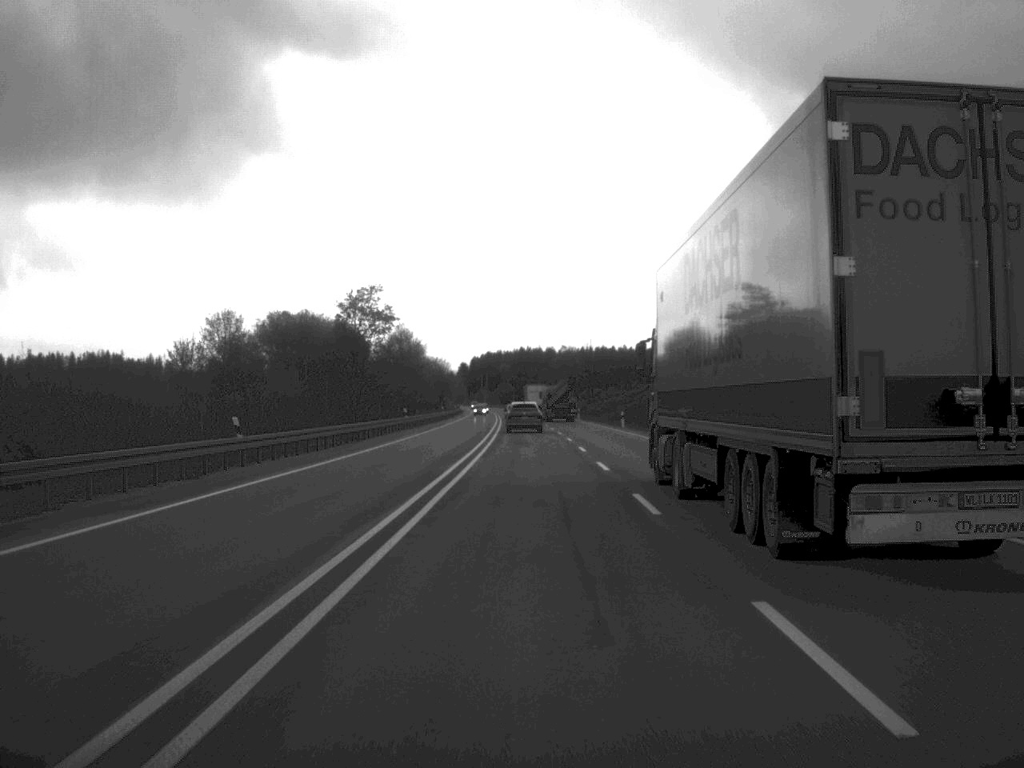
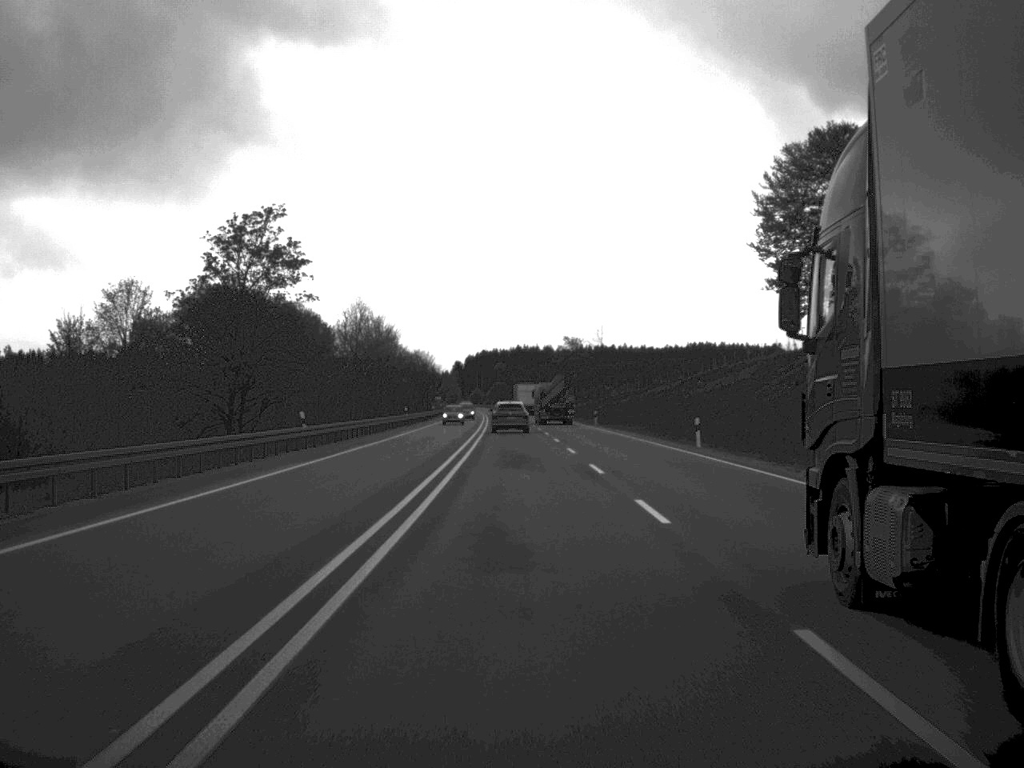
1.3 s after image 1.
(0.0, +36.9) m; 0°
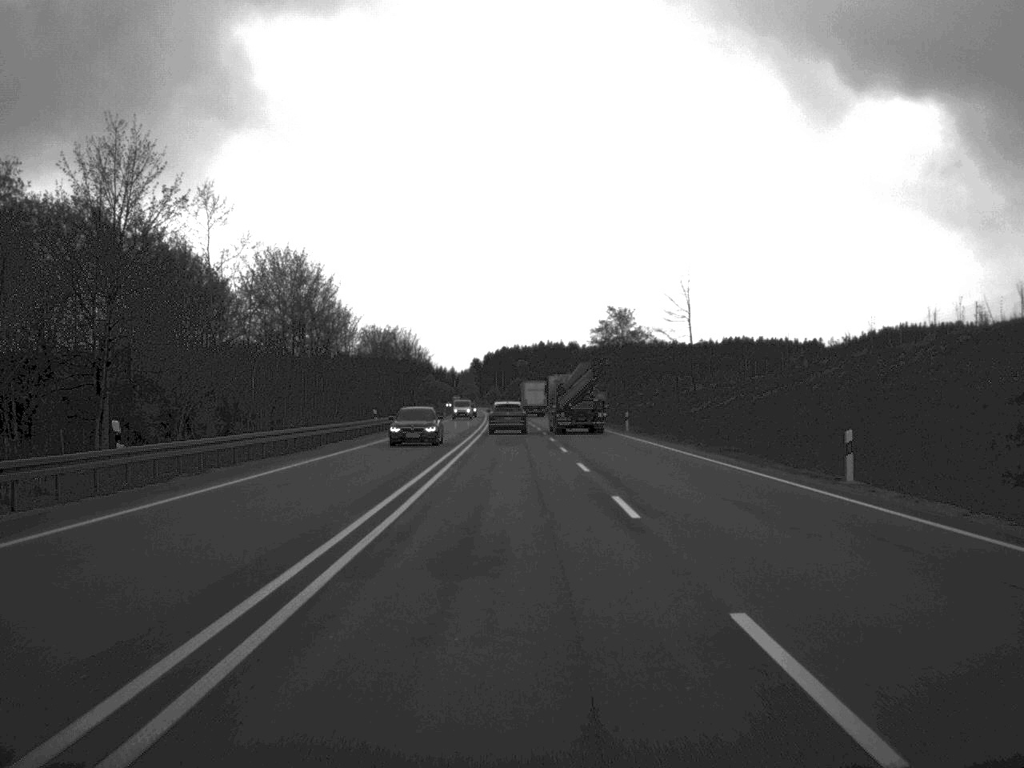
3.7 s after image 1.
(-0.7, +70.4) m; -1°
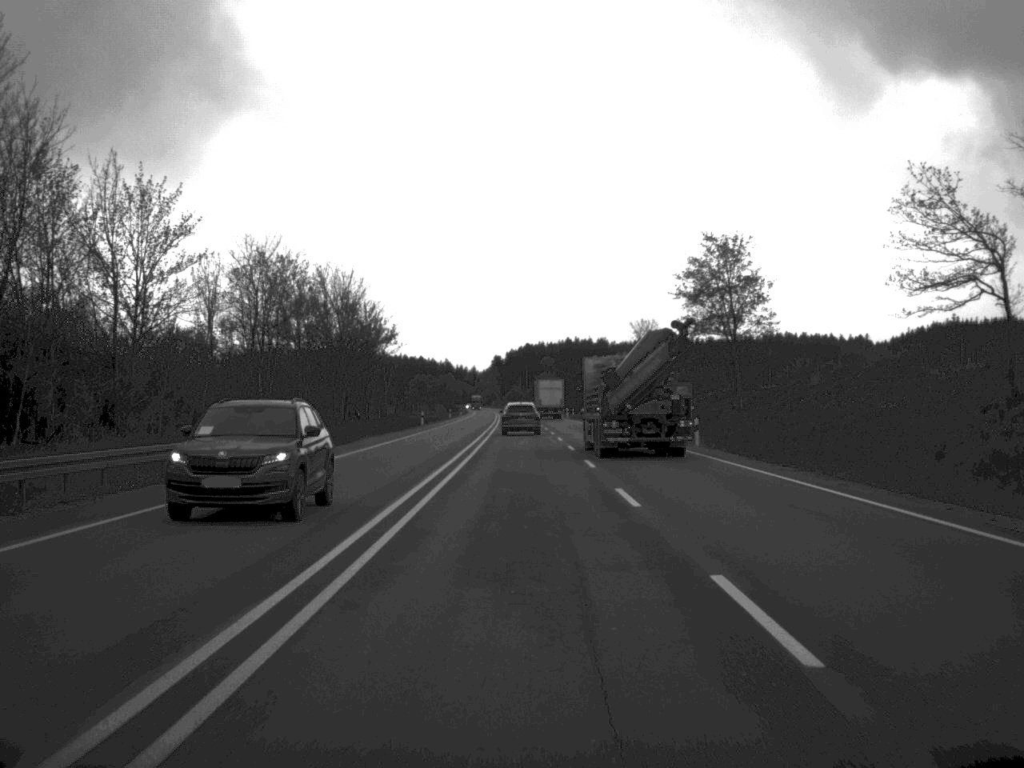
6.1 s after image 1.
(-0.8, +69.0) m; -1°
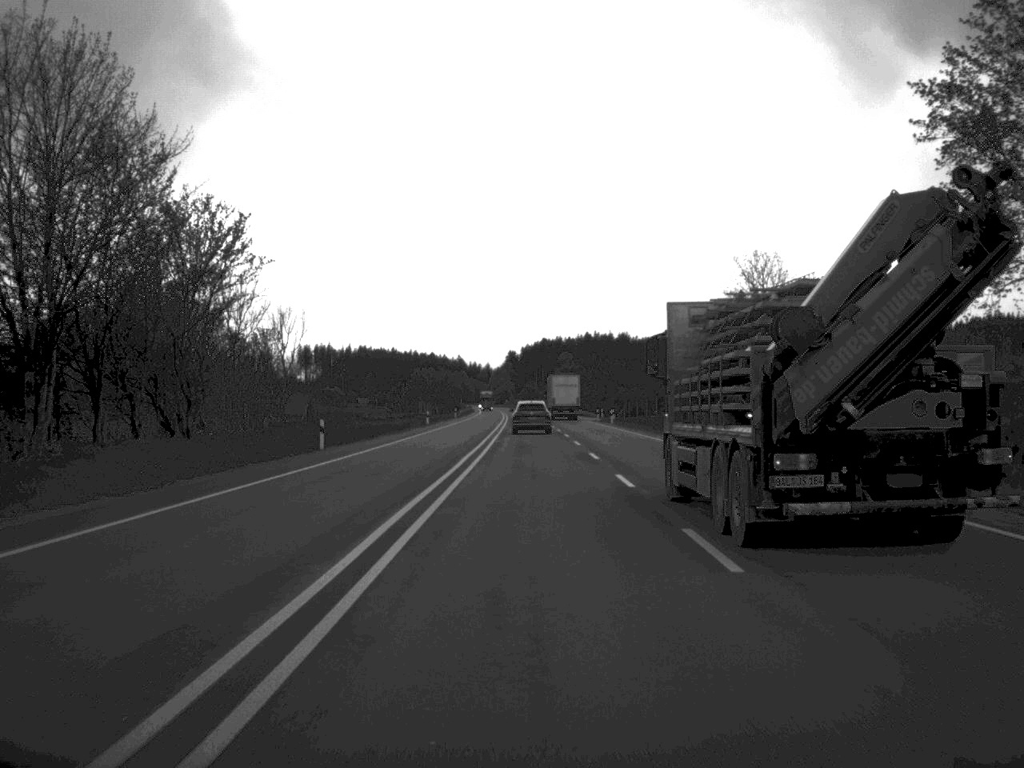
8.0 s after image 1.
(-0.4, +55.2) m; -1°
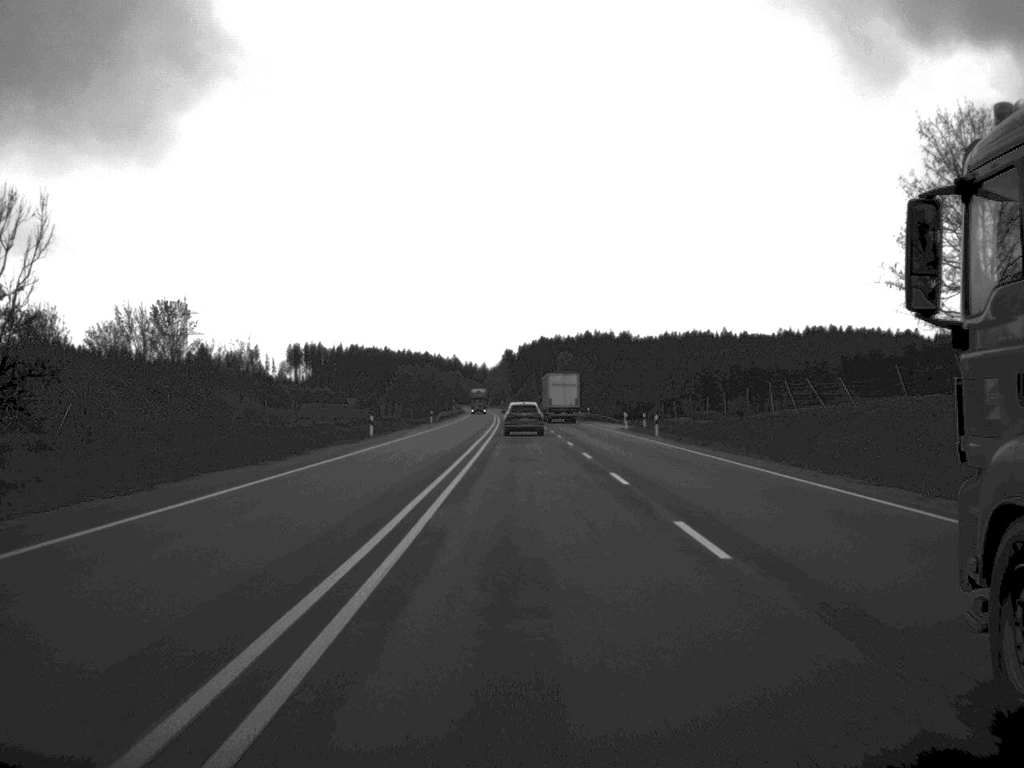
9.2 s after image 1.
(0.0, +34.6) m; 0°
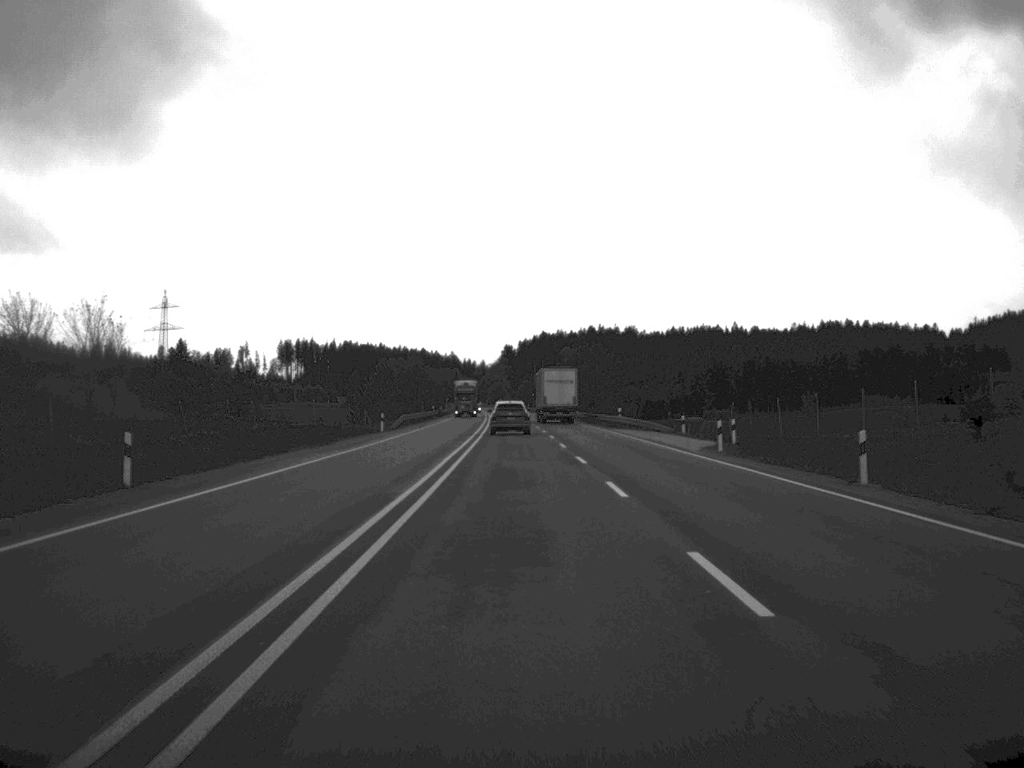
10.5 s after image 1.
(0.0, +38.9) m; 0°
